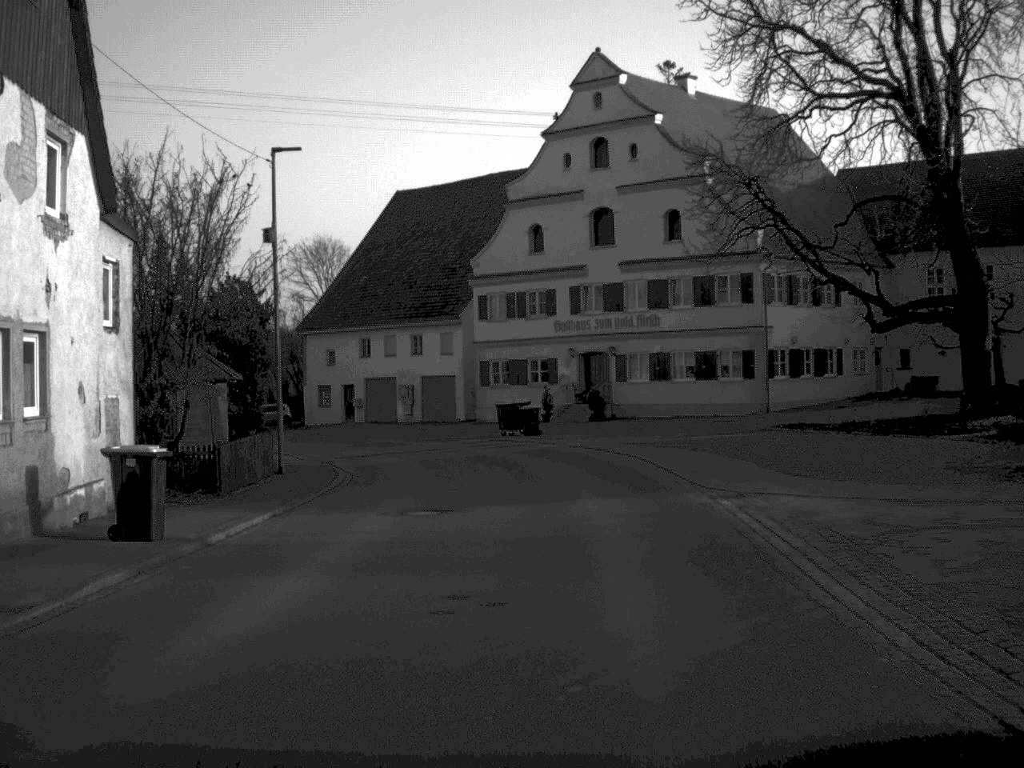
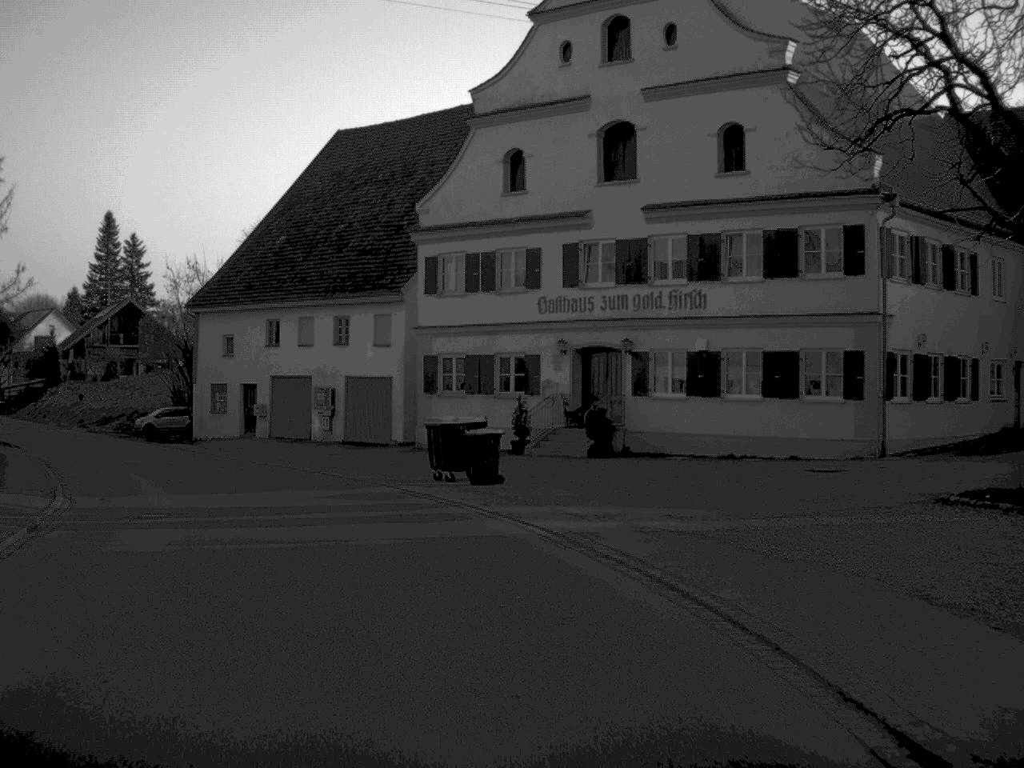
(+0.8, +20.3) m; 0°
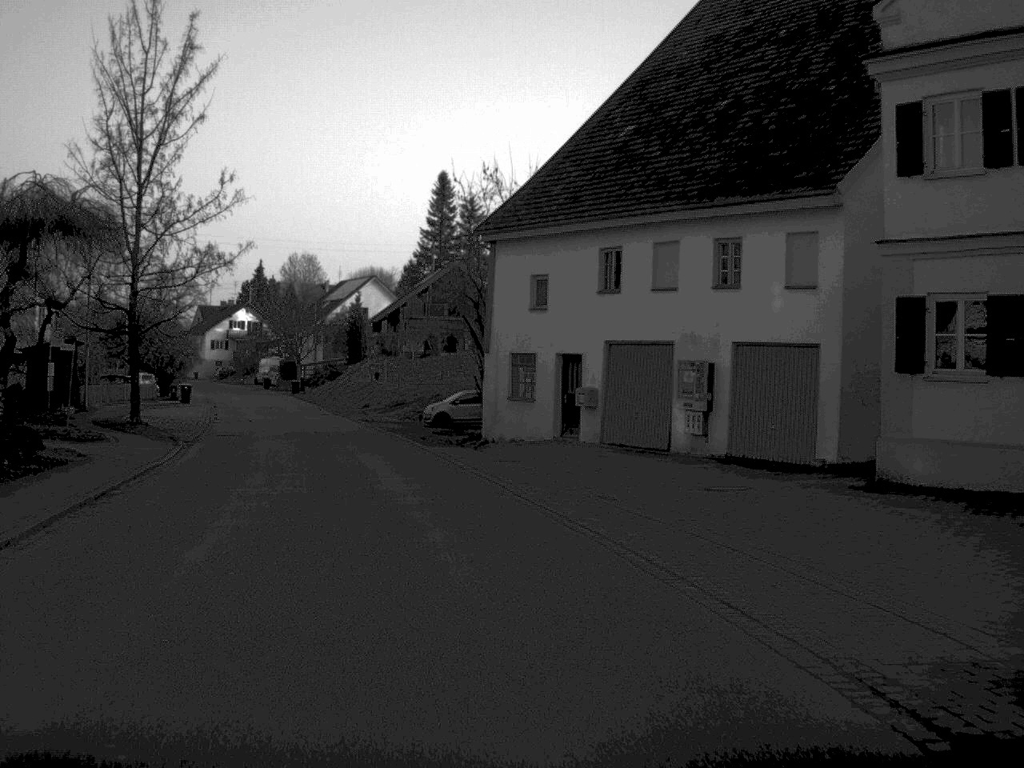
(-2.8, +19.7) m; -16°
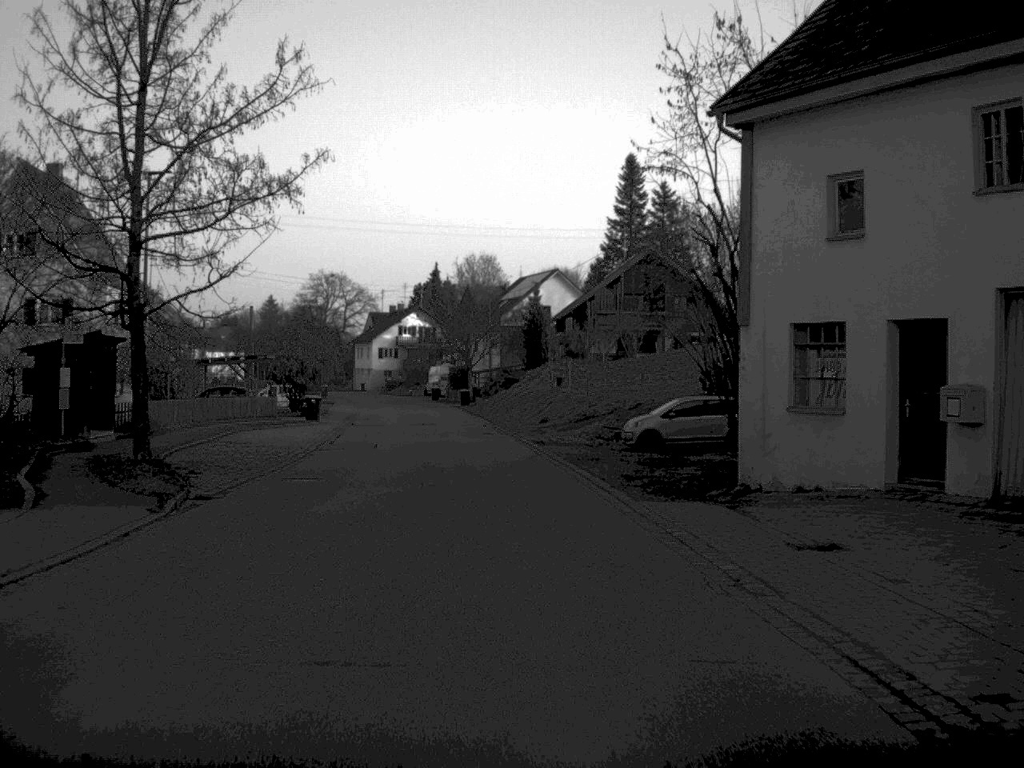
(-1.2, +15.2) m; -8°
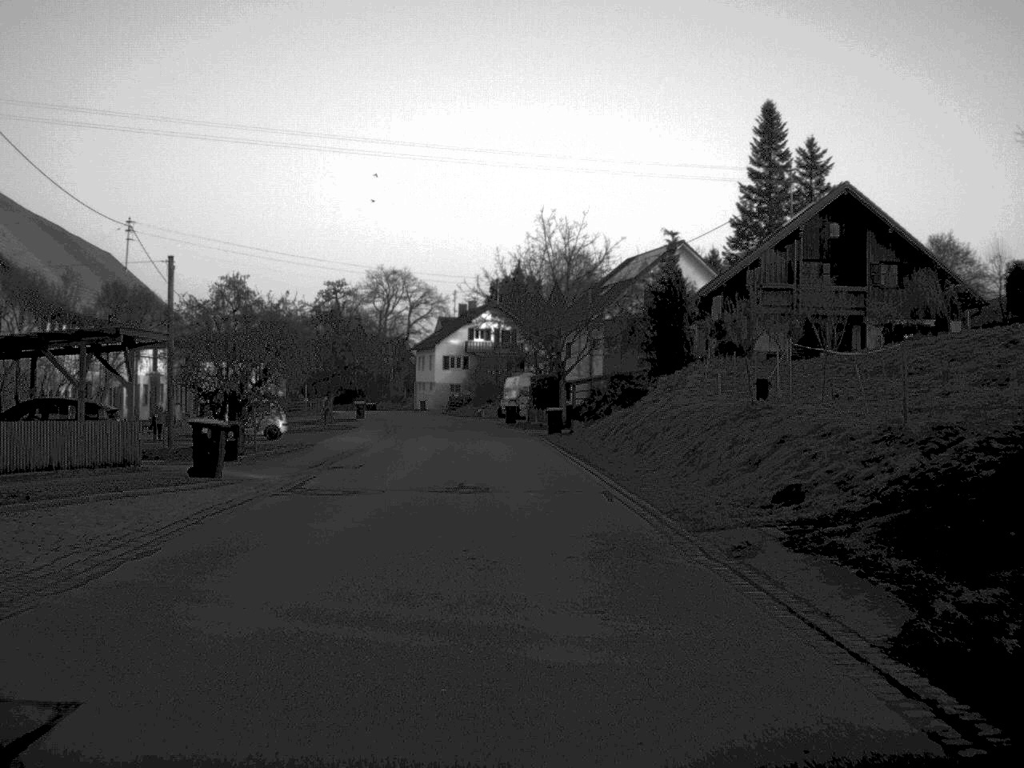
(-1.4, +31.0) m; -4°
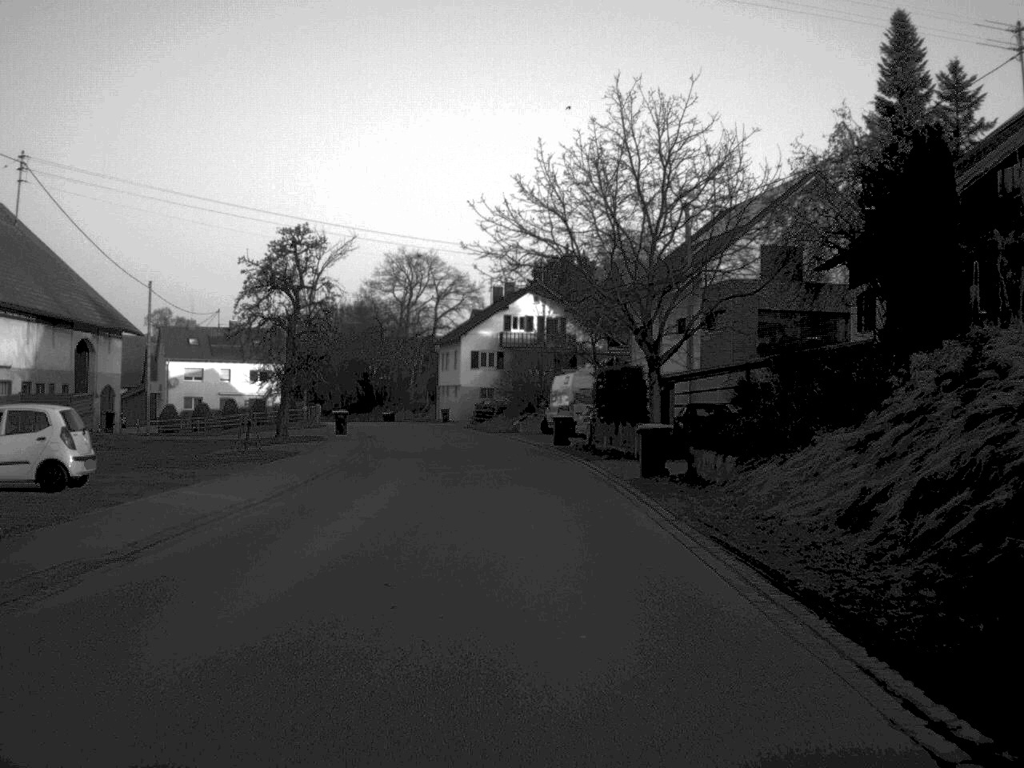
(-0.4, +26.2) m; -2°
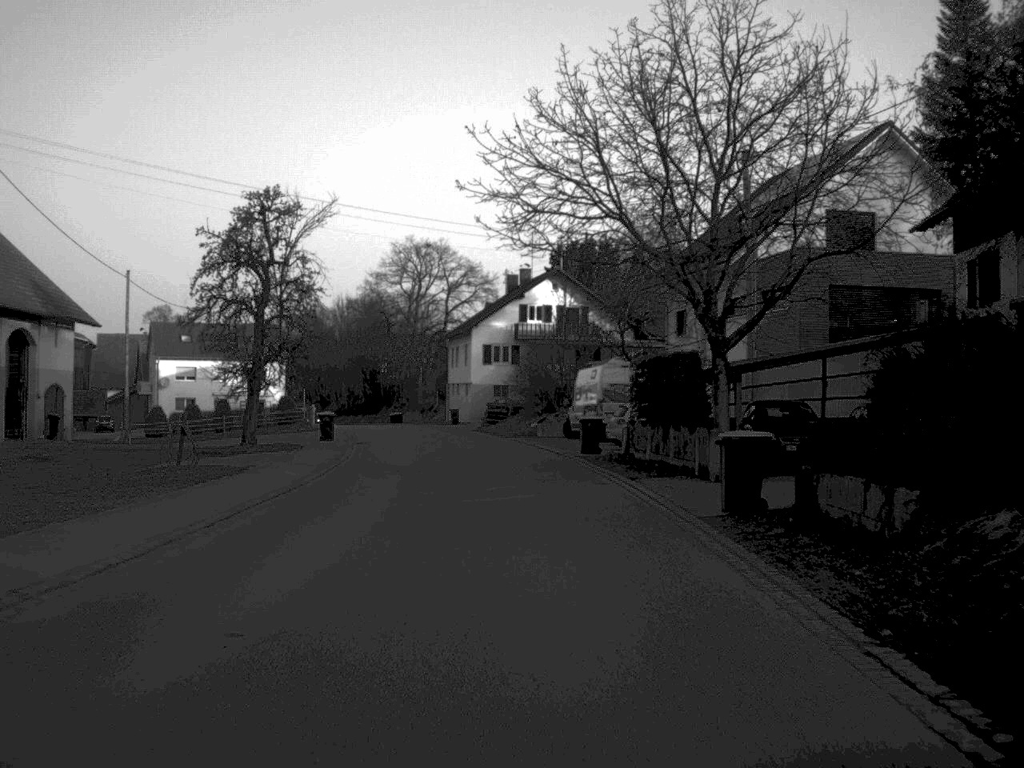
(-0.1, +8.9) m; -1°
